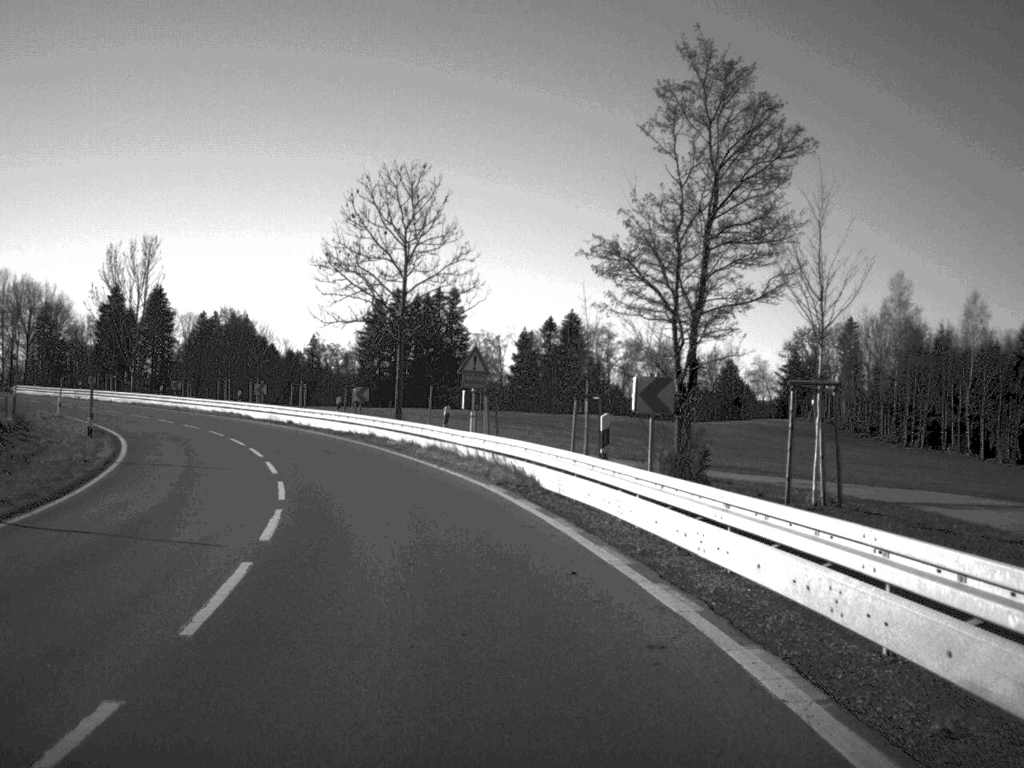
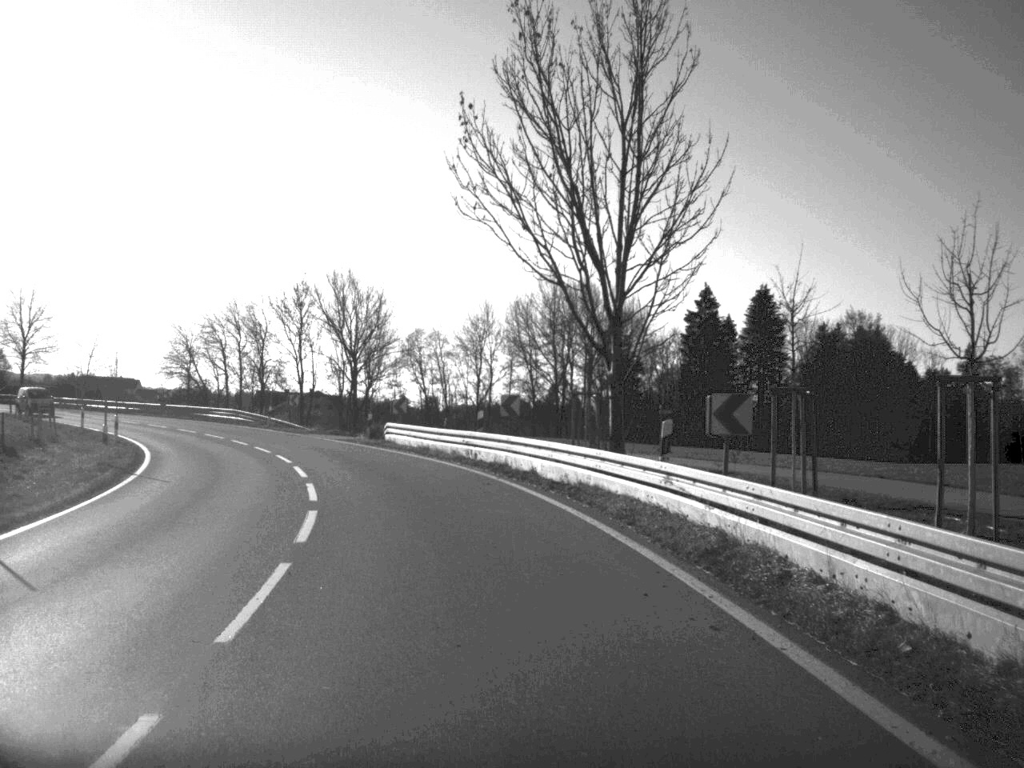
(-15.0, +58.3) m; -28°
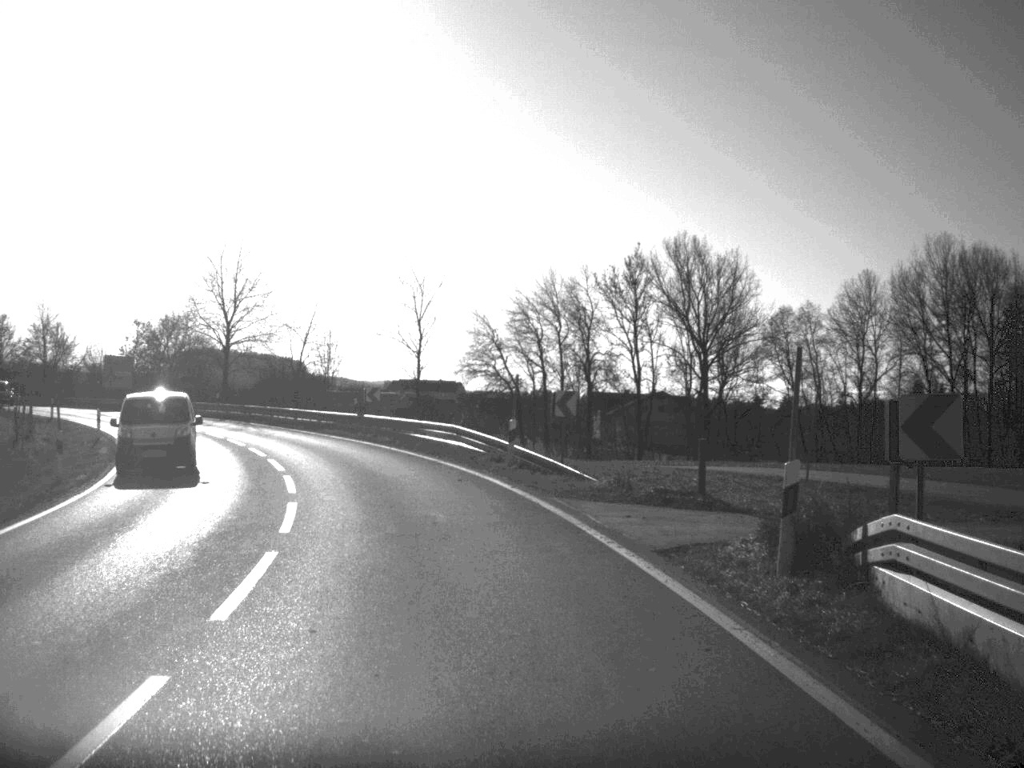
(-4.6, +34.9) m; -16°
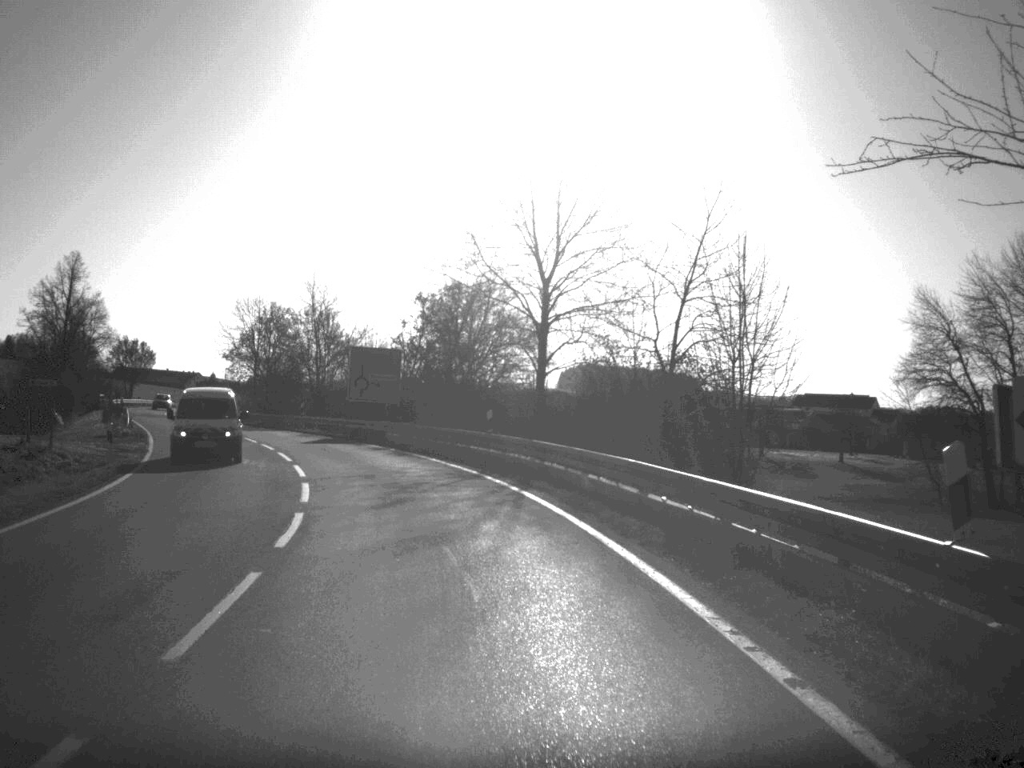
(-5.8, +37.0) m; -18°
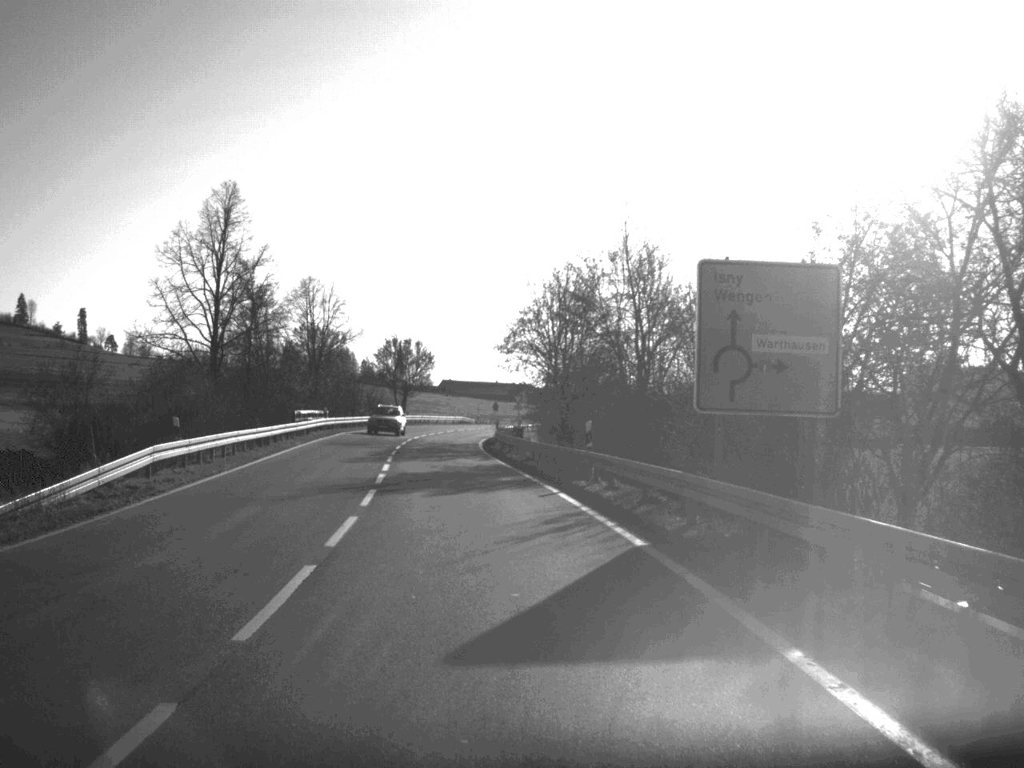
(-4.8, +35.3) m; -15°
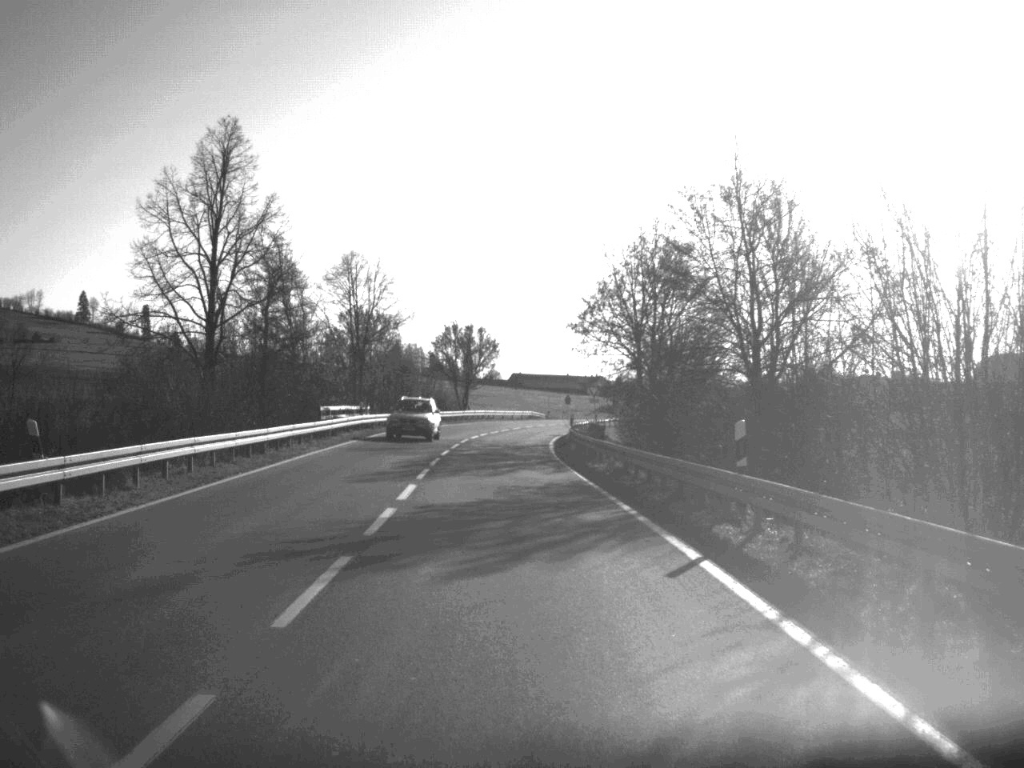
(-0.4, +11.8) m; -3°
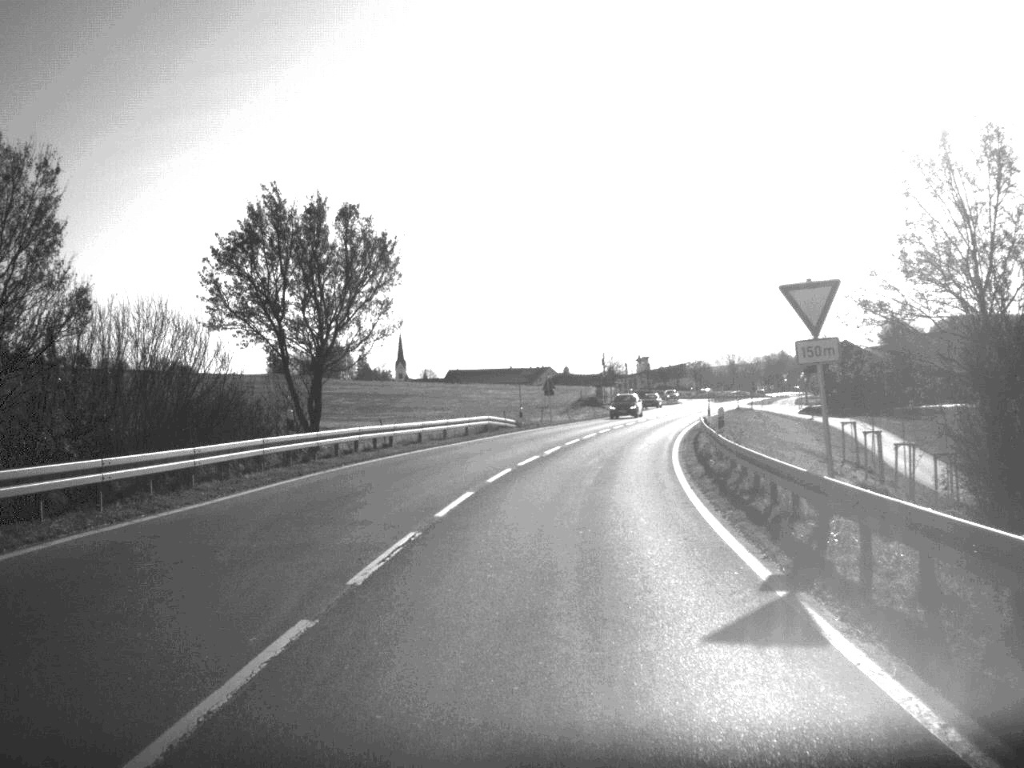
(-0.4, +63.7) m; +3°
